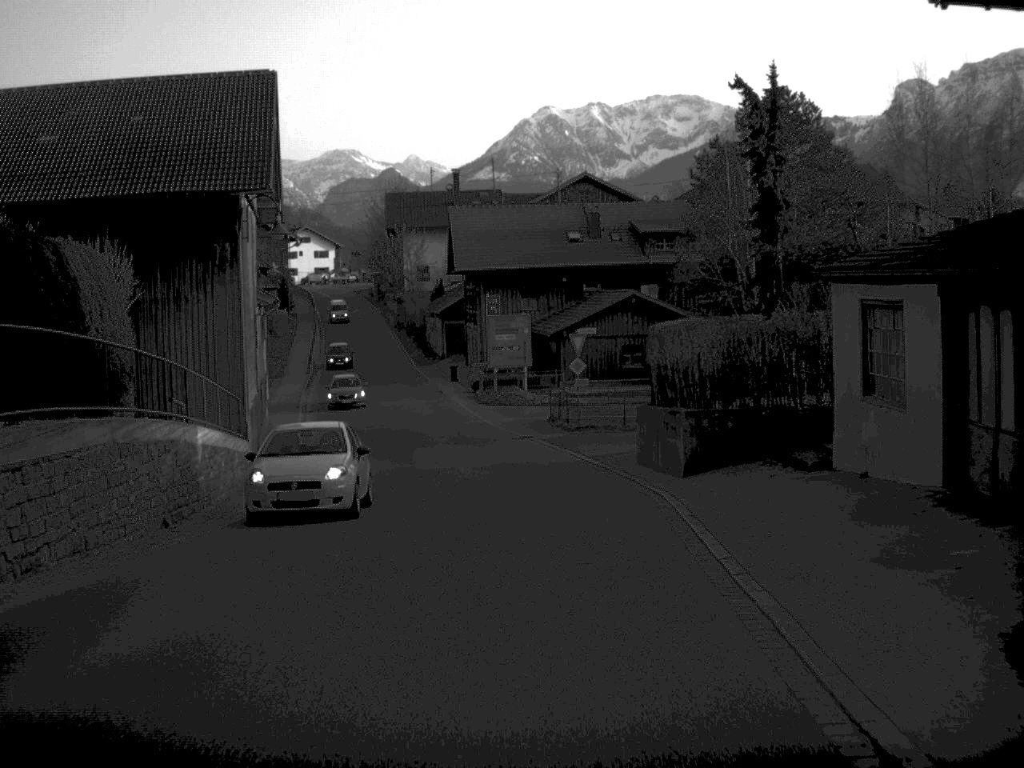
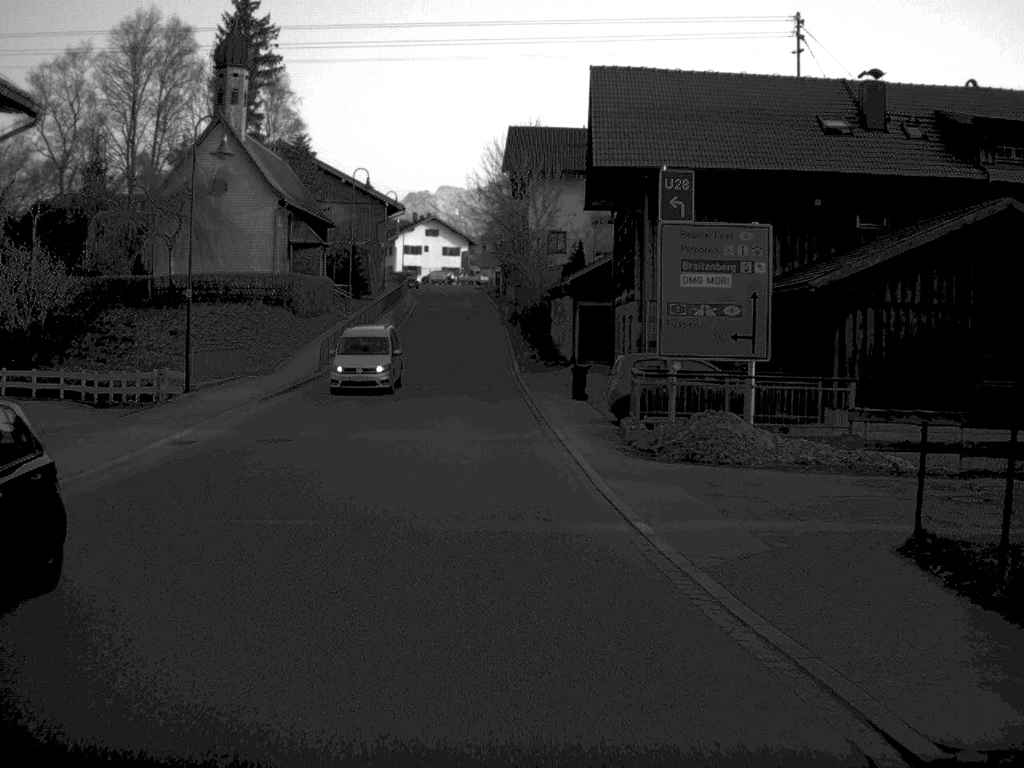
(-1.2, +36.8) m; -7°
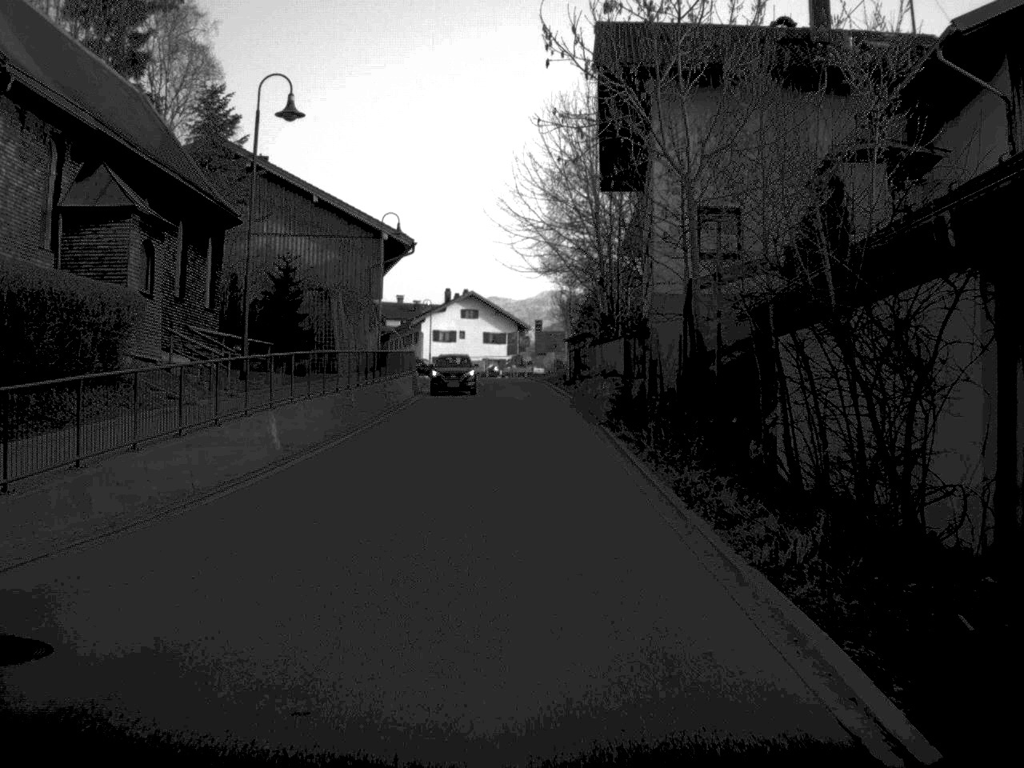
(-1.6, +39.8) m; -2°
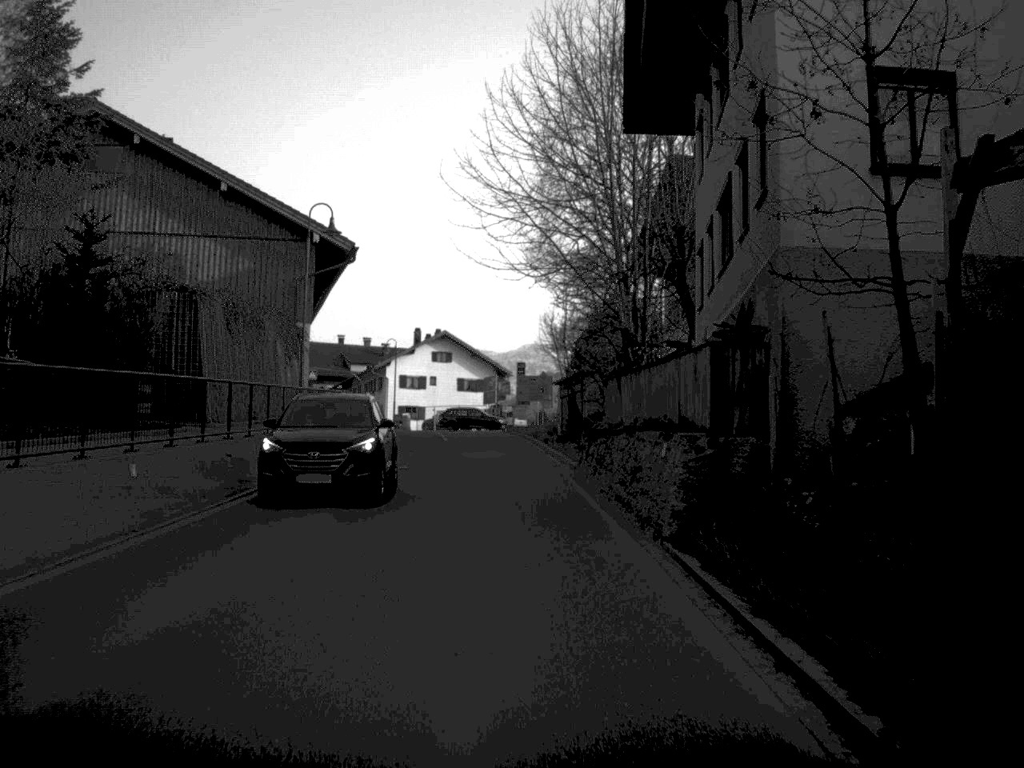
(+0.2, +17.0) m; +1°
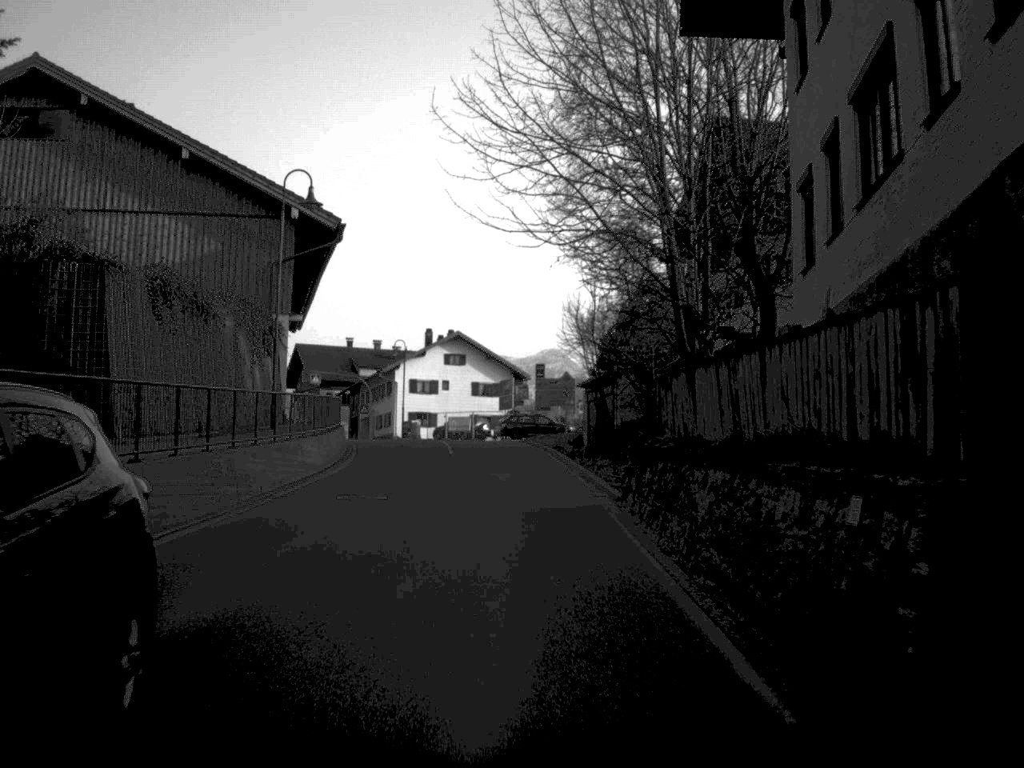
(-0.1, +7.9) m; -1°
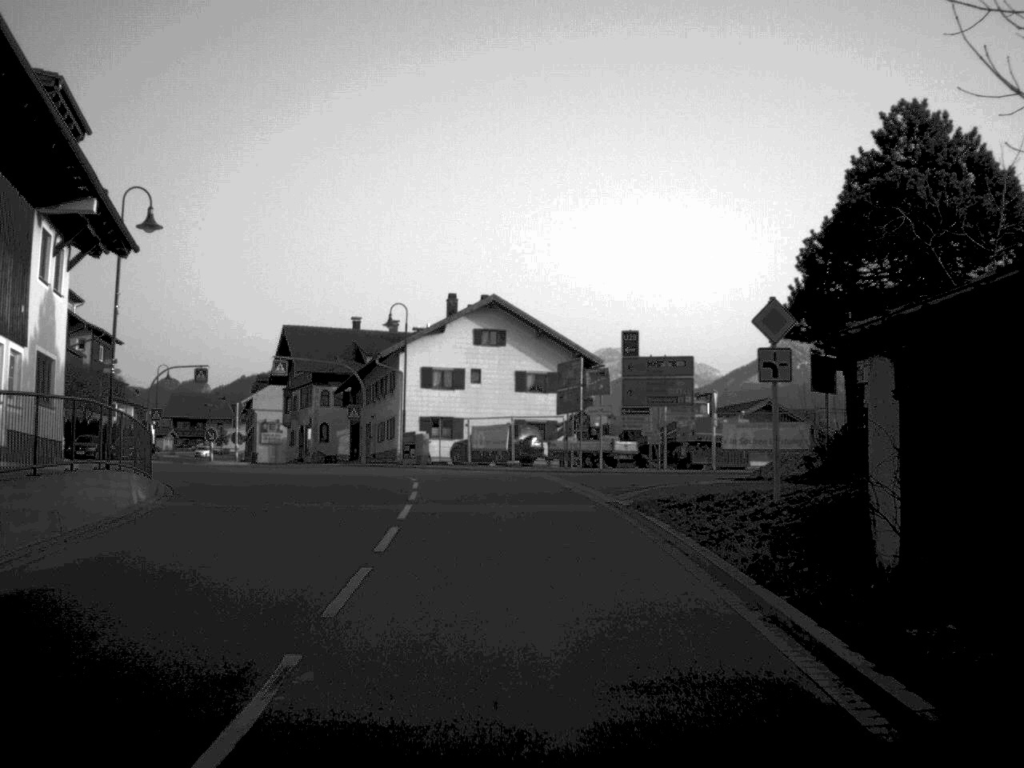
(-0.6, +35.3) m; -2°
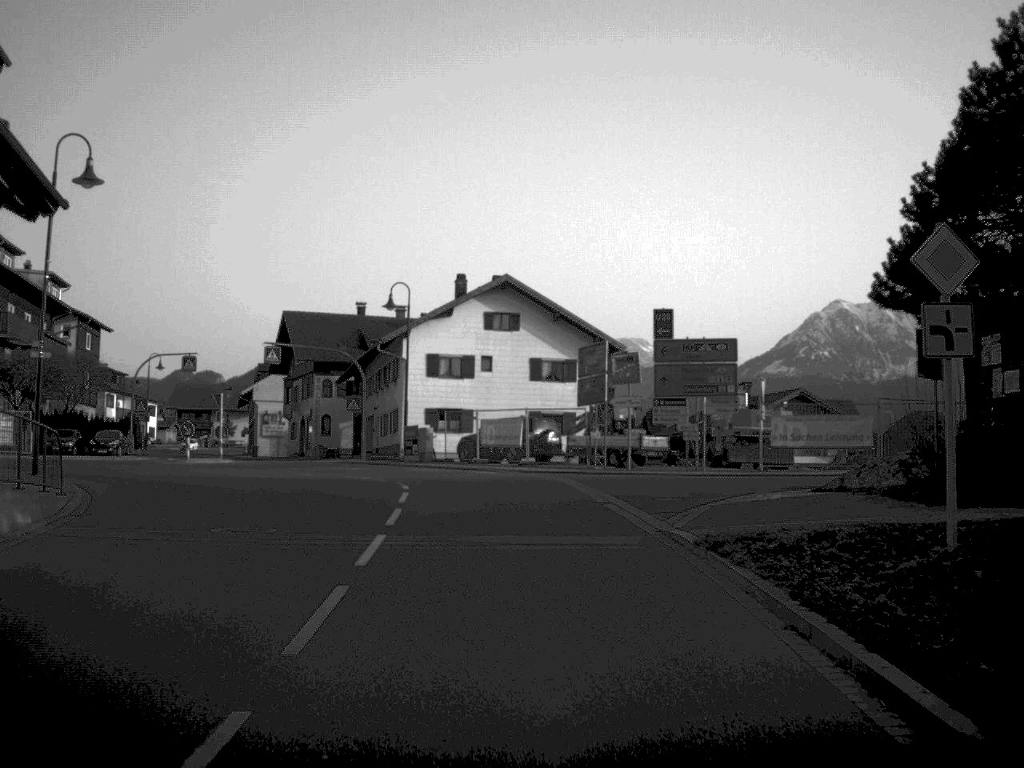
(0.0, +6.1) m; -1°
